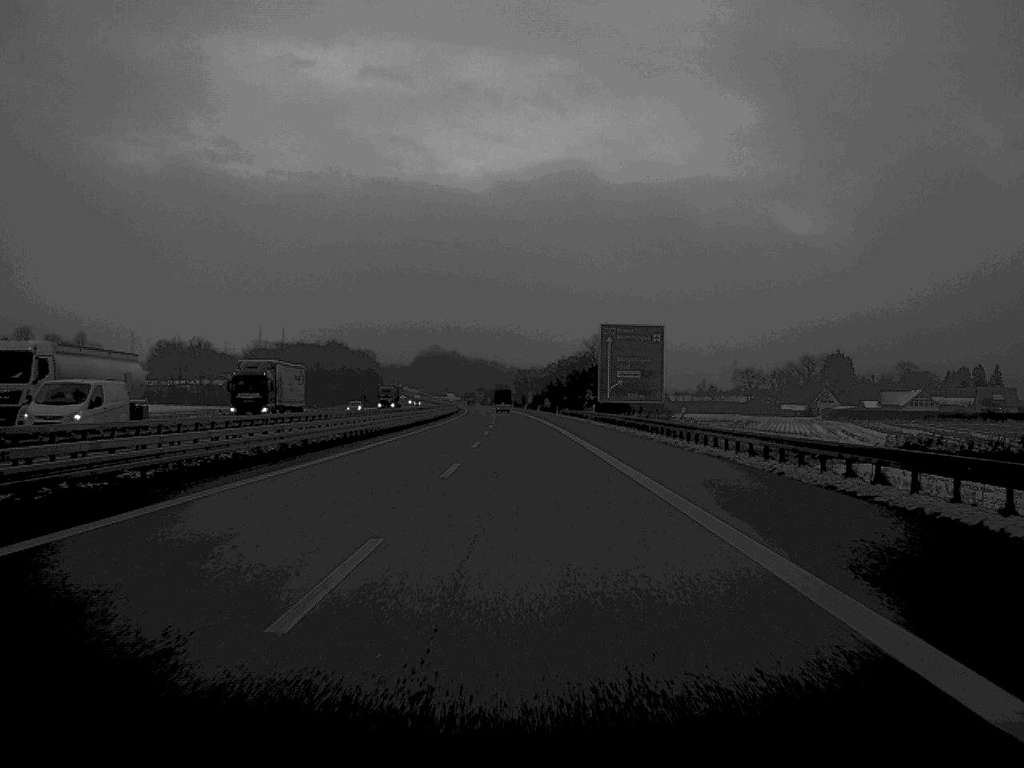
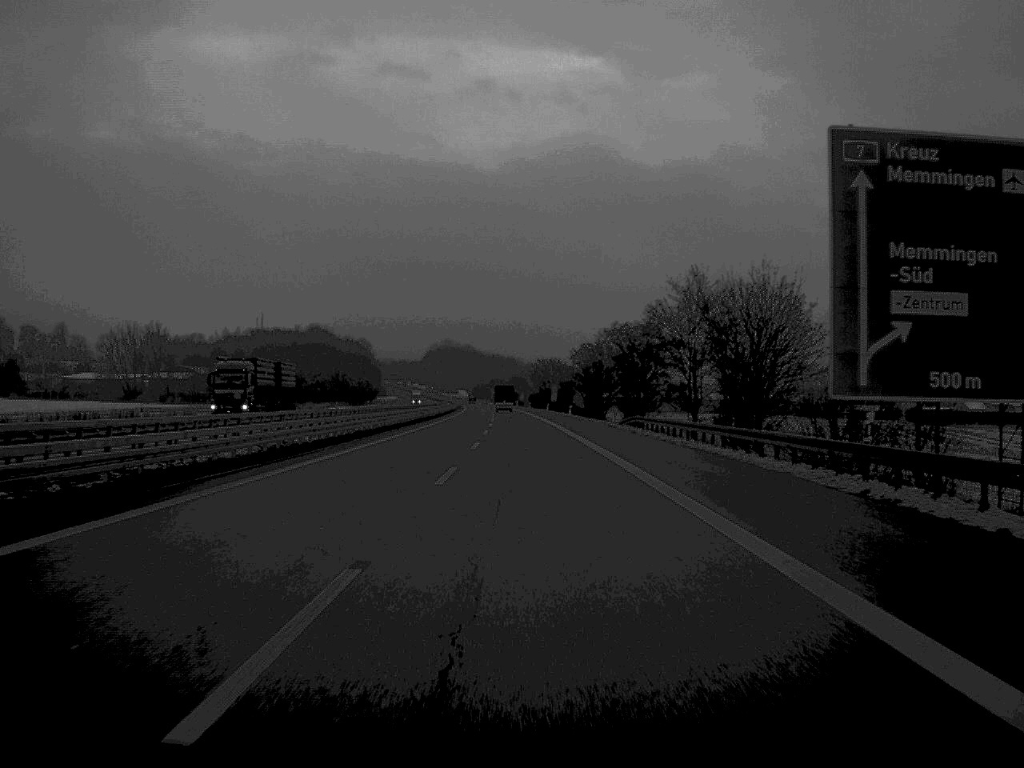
(-0.5, +74.2) m; -1°
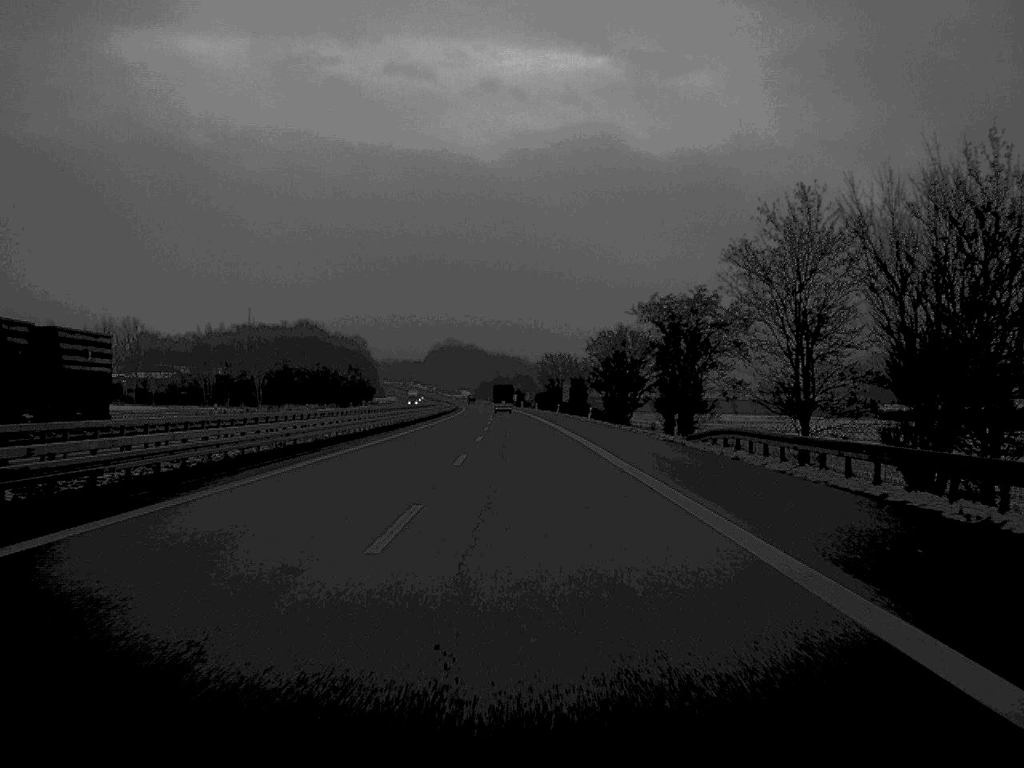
(-0.1, +28.5) m; 0°
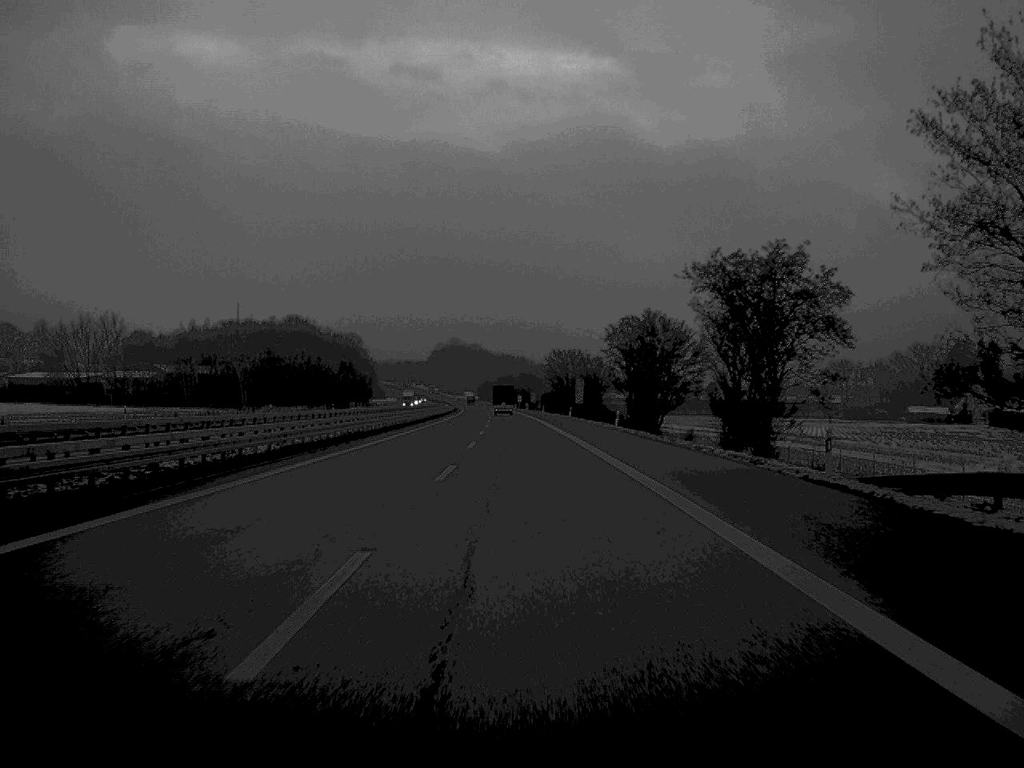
(0.0, +23.7) m; 0°
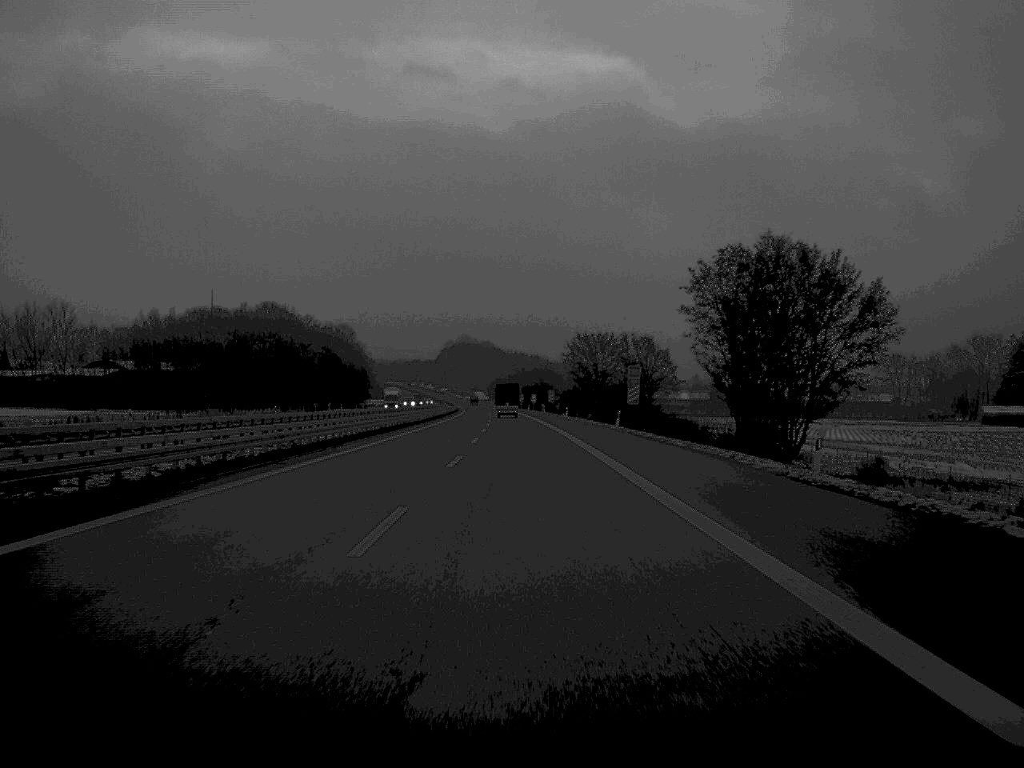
(-0.2, +48.0) m; -1°
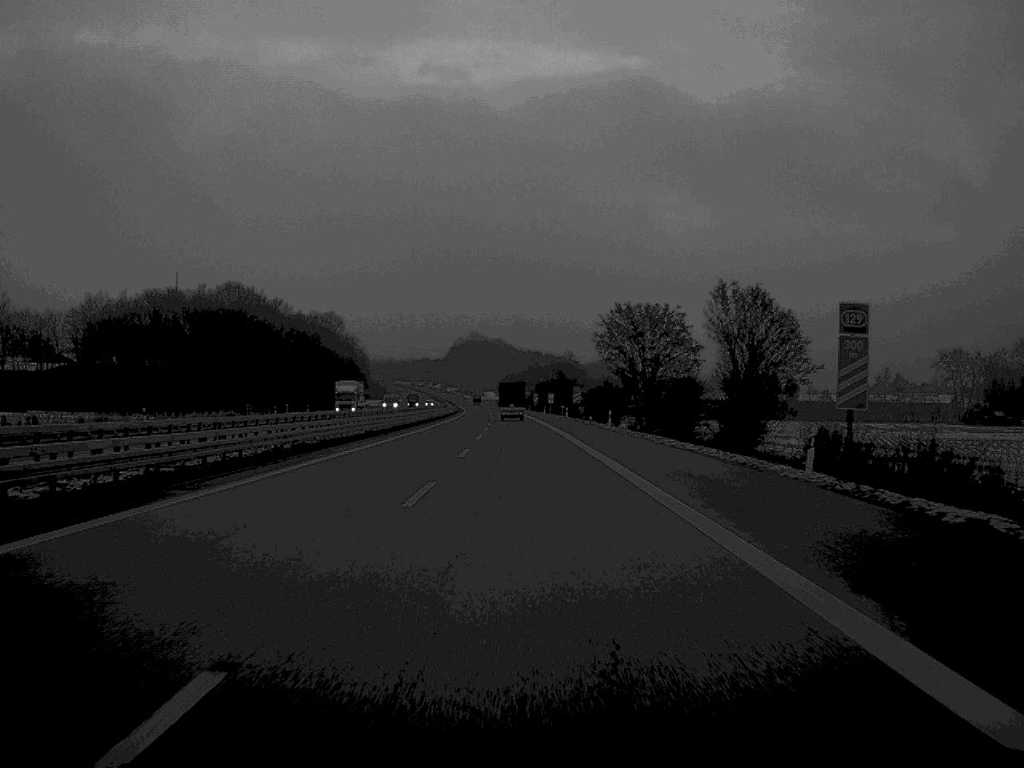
(-0.2, +47.1) m; -1°
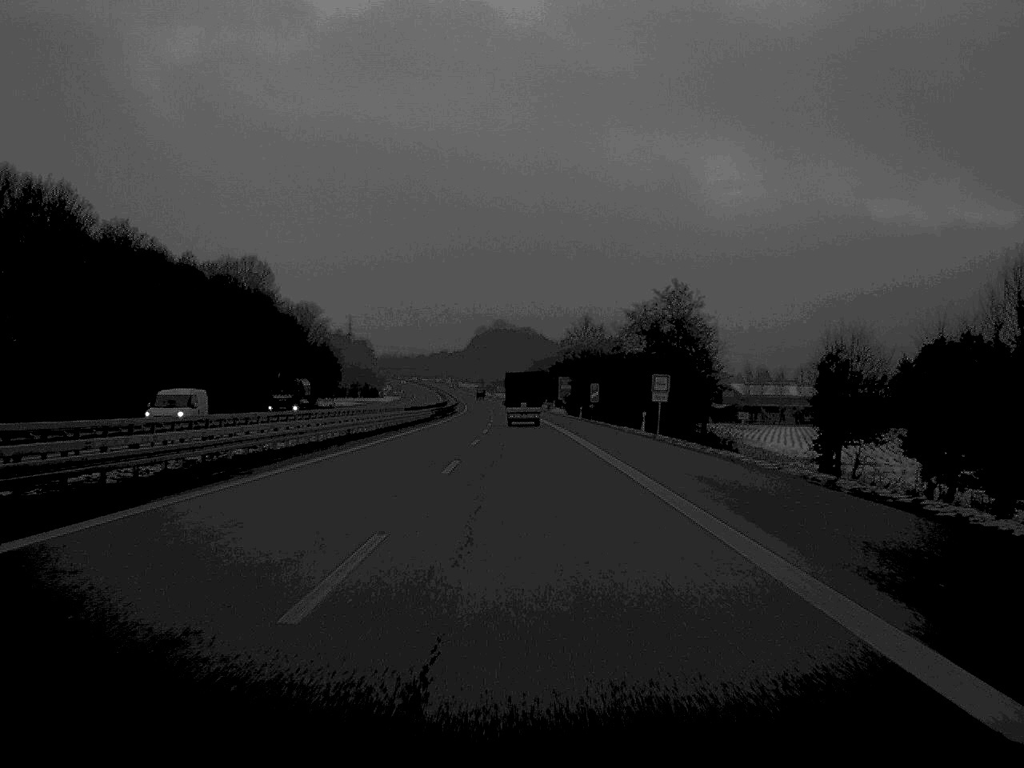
(-1.4, +117.1) m; -1°
